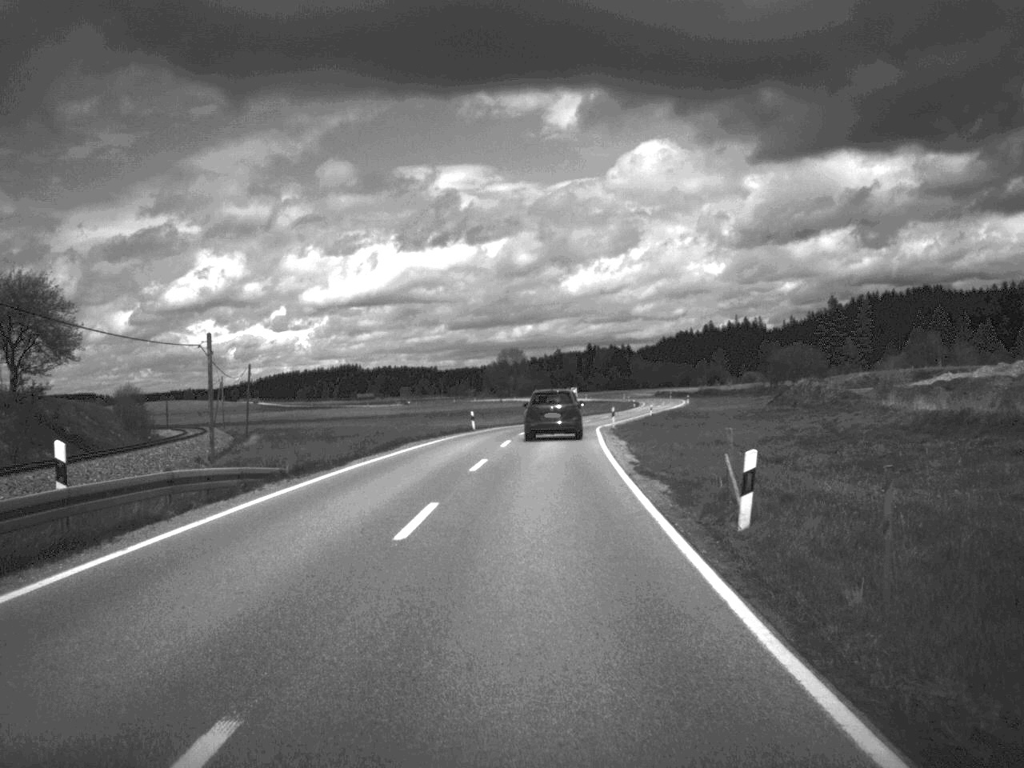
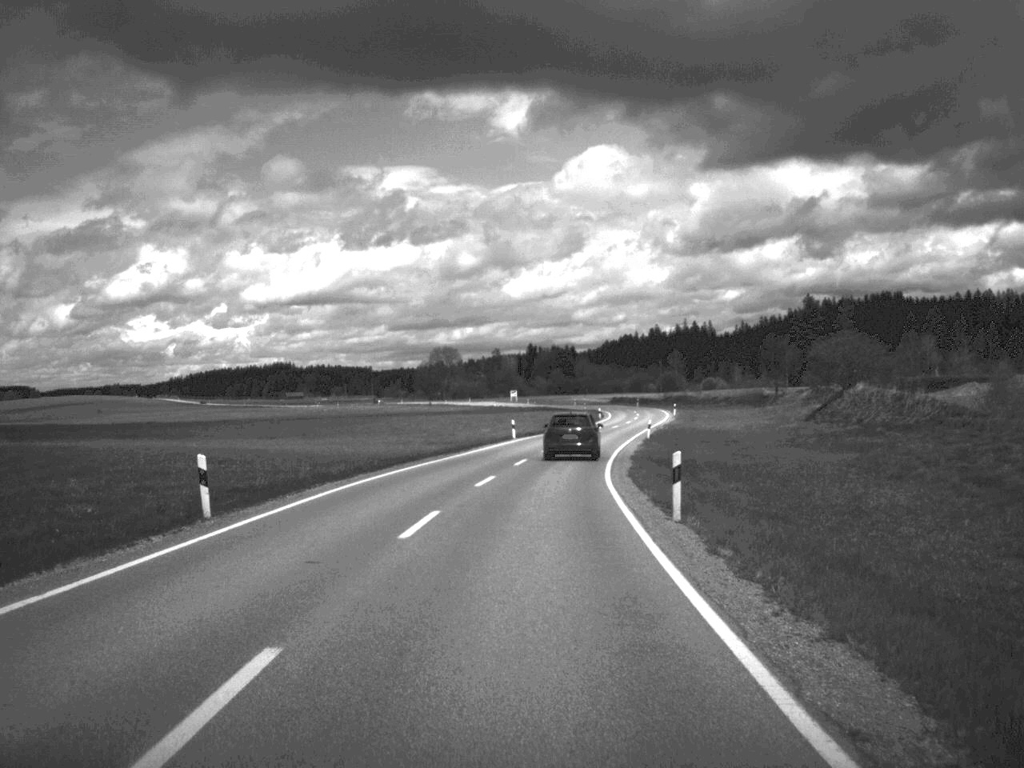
(+1.1, +44.5) m; +3°
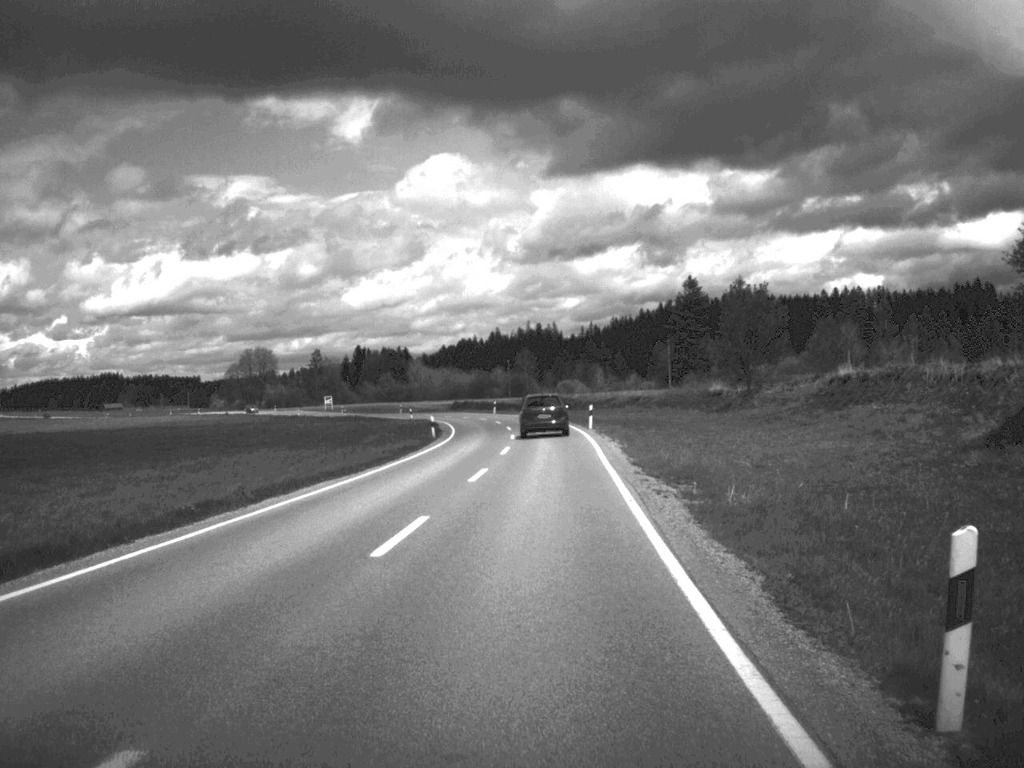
(+3.5, +60.9) m; +7°
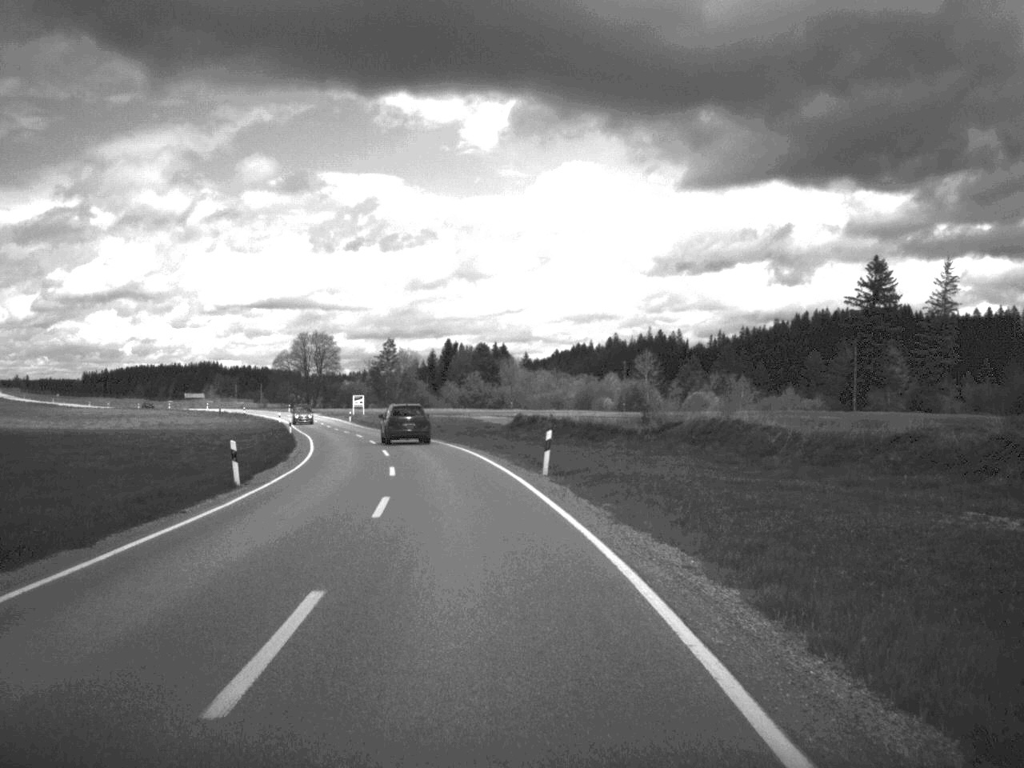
(-0.7, +76.7) m; -6°
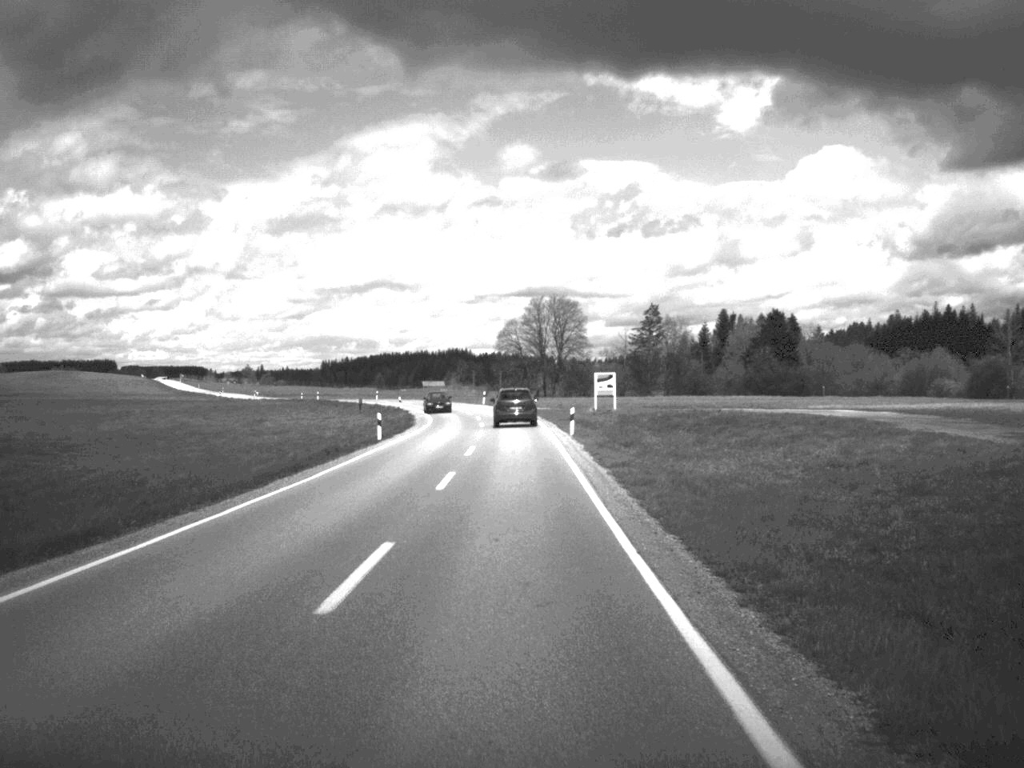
(-9.6, +78.3) m; -12°
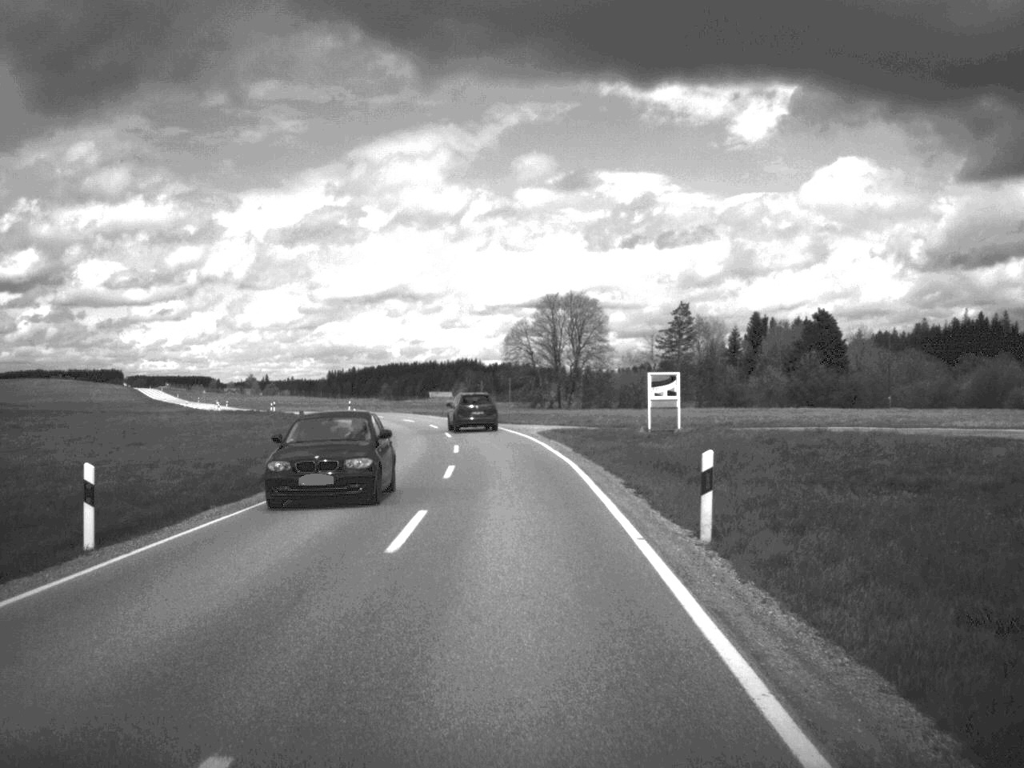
(-0.2, +31.6) m; -1°
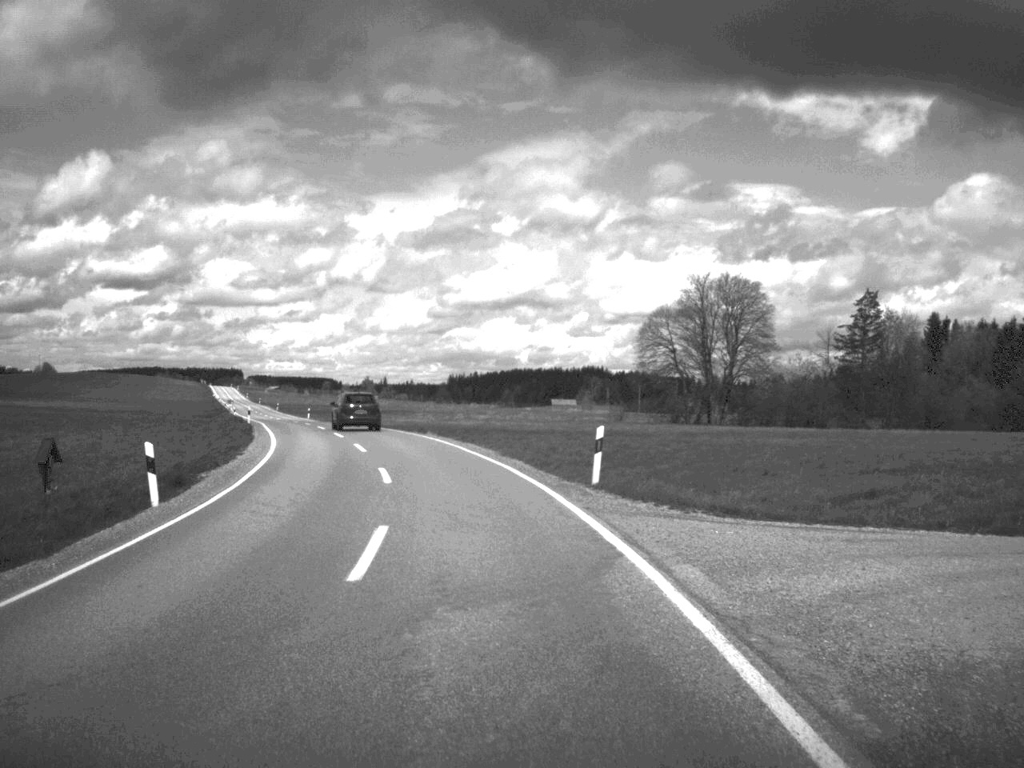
(-1.7, +49.0) m; -6°
